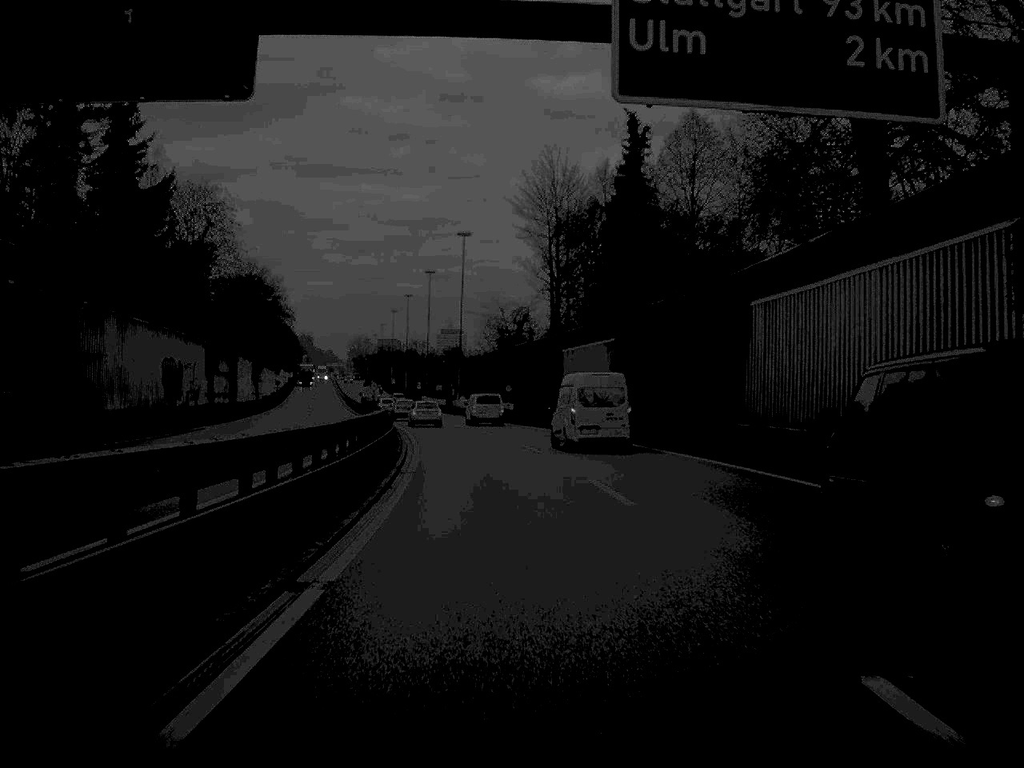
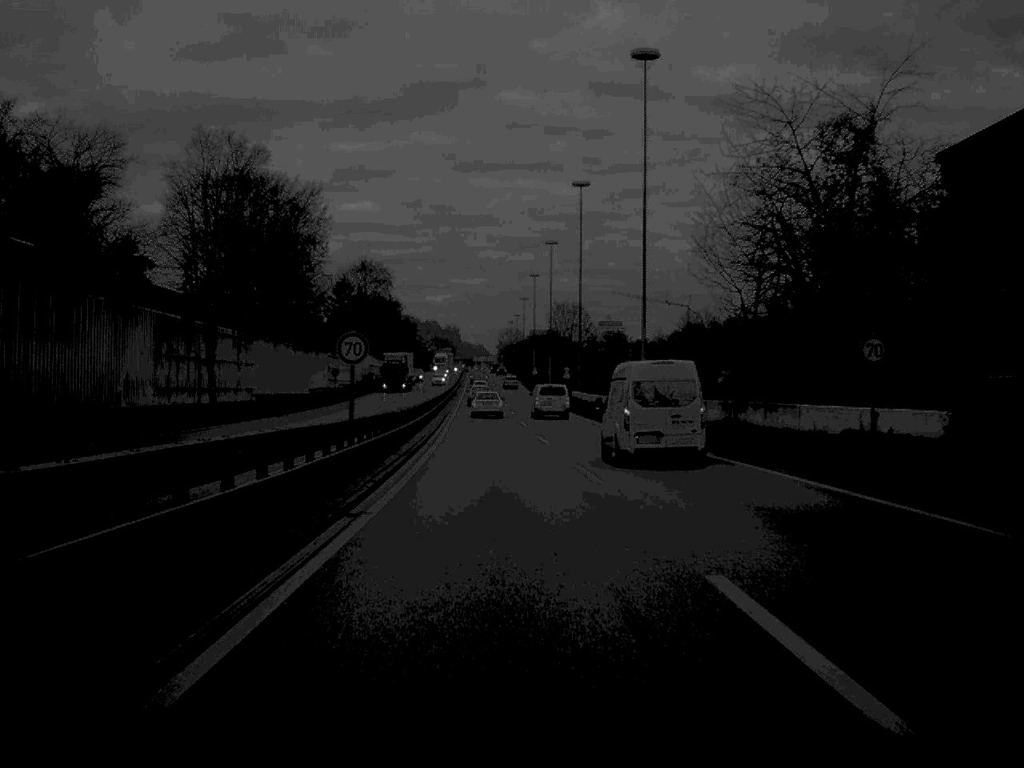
(-4.6, +67.5) m; -7°
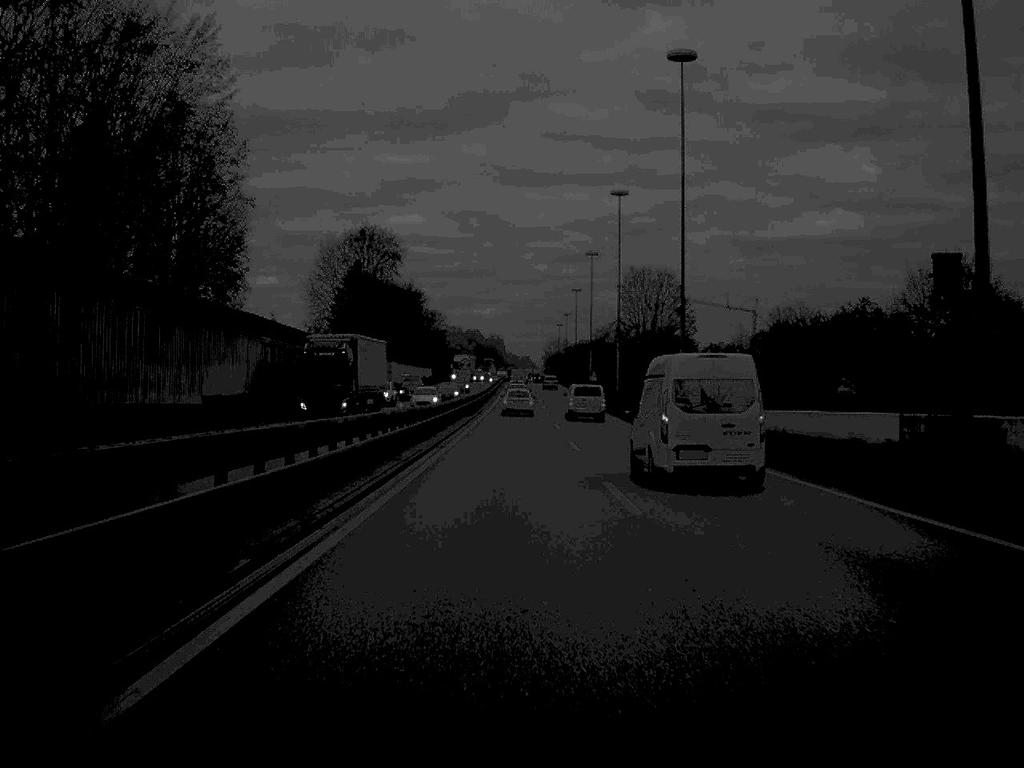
(-0.8, +41.3) m; -2°
